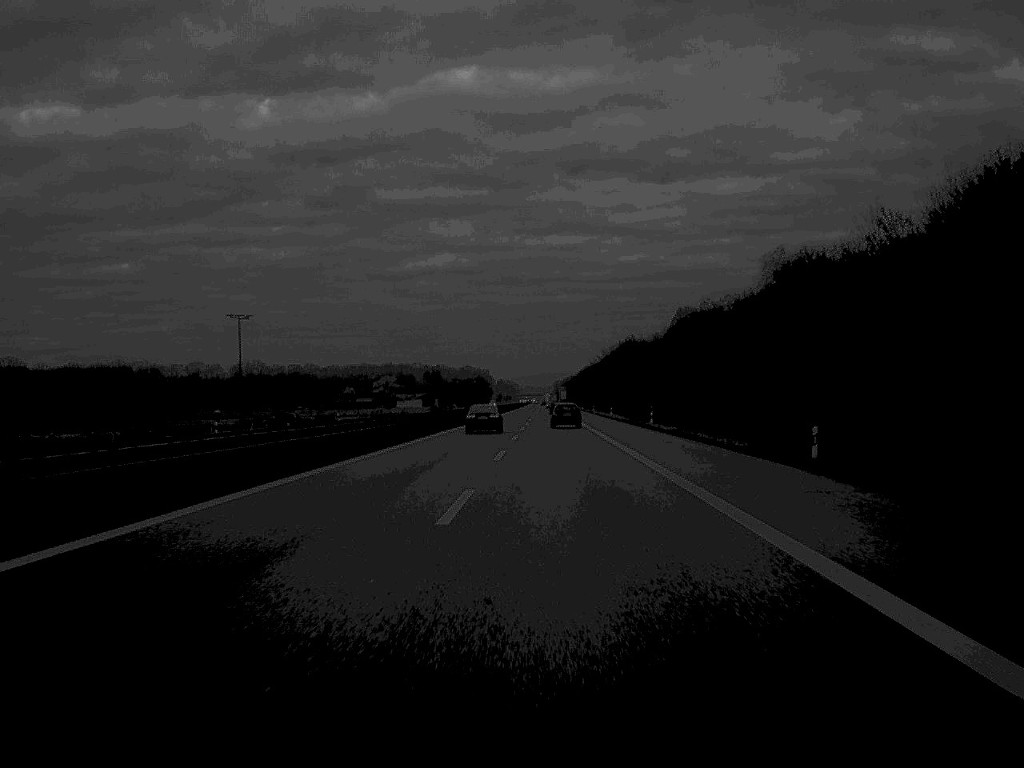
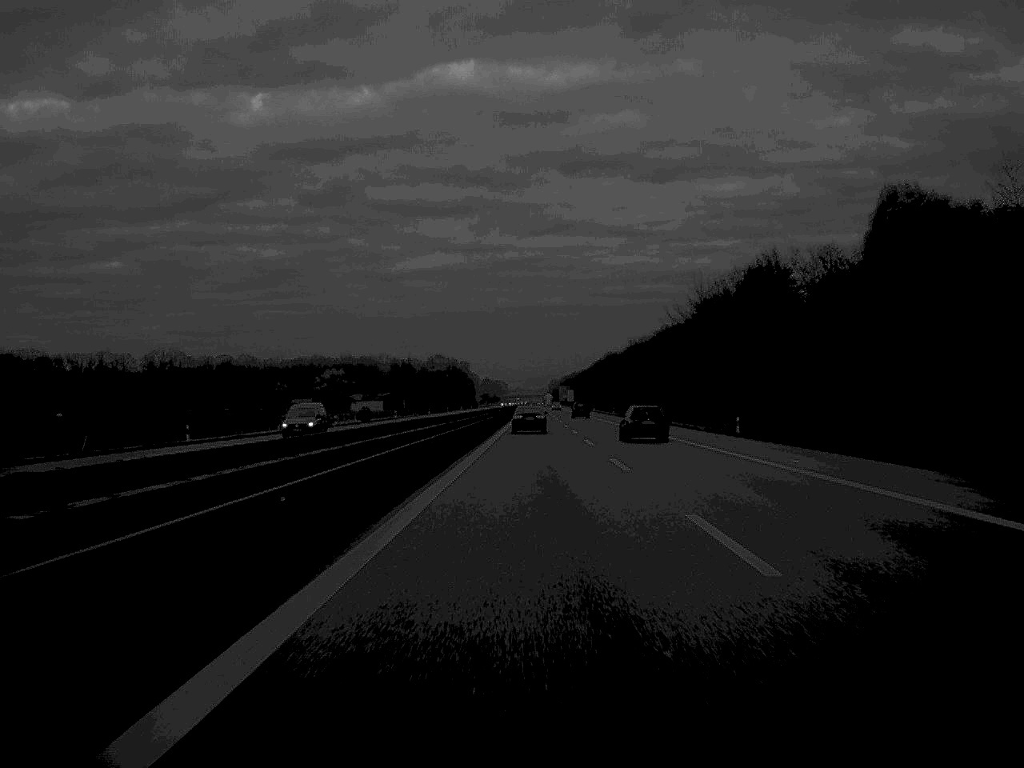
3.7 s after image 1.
(-0.9, +165.8) m; +1°
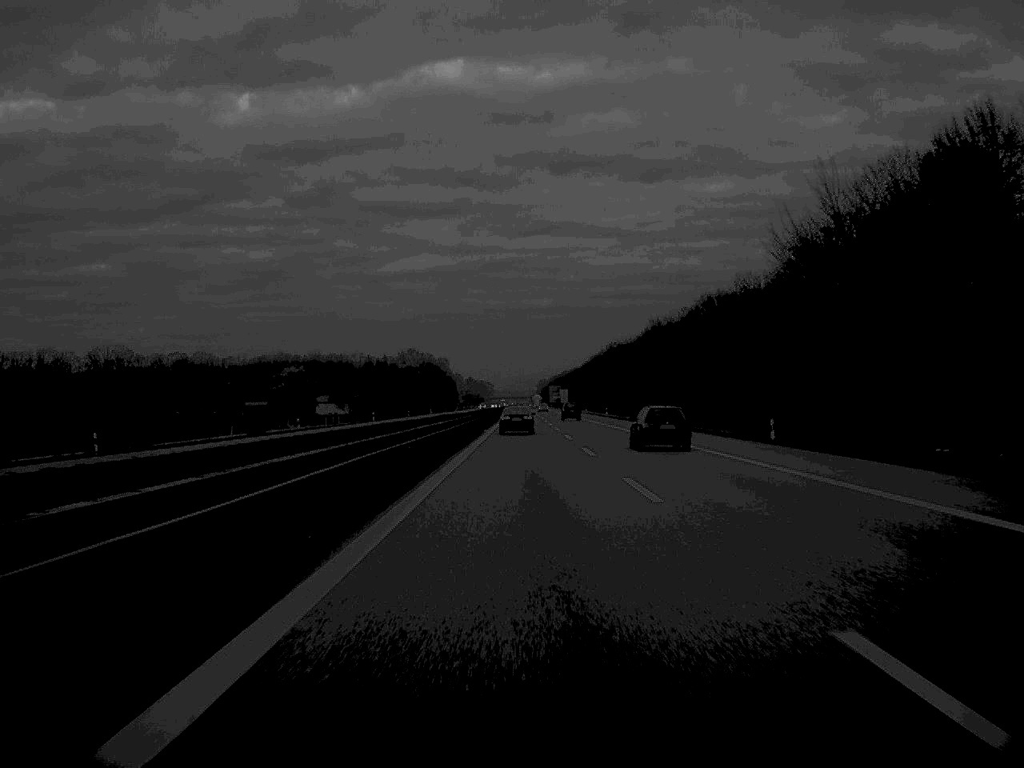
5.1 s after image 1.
(+0.4, +63.4) m; +1°
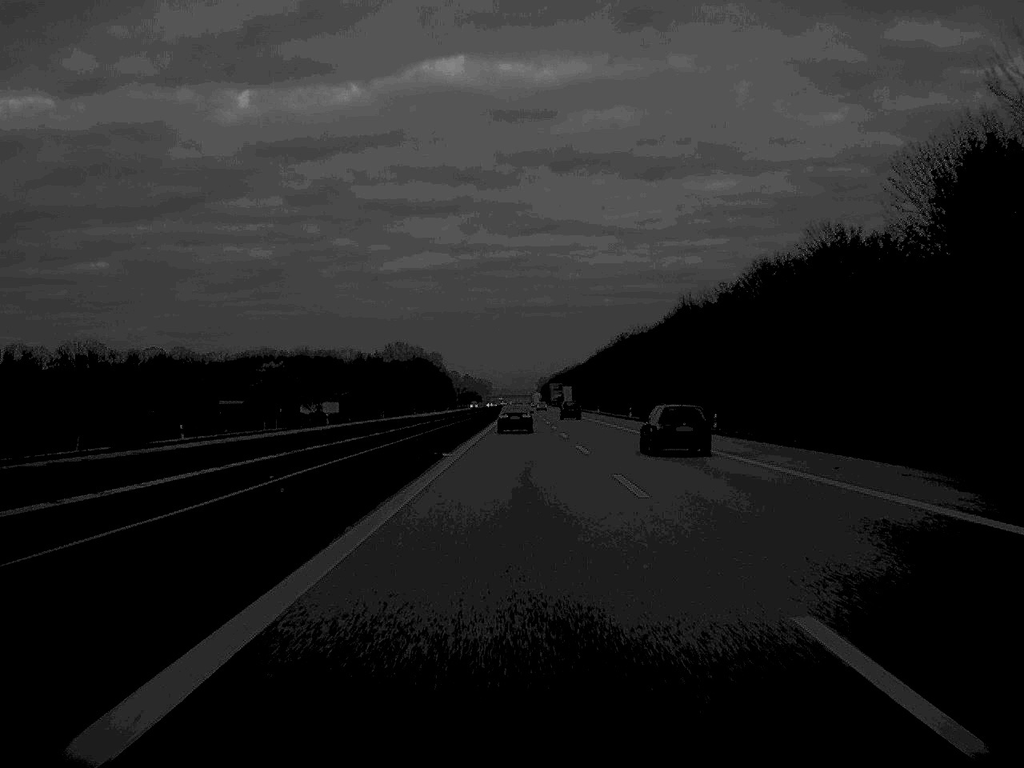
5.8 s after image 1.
(0.0, +34.7) m; 0°
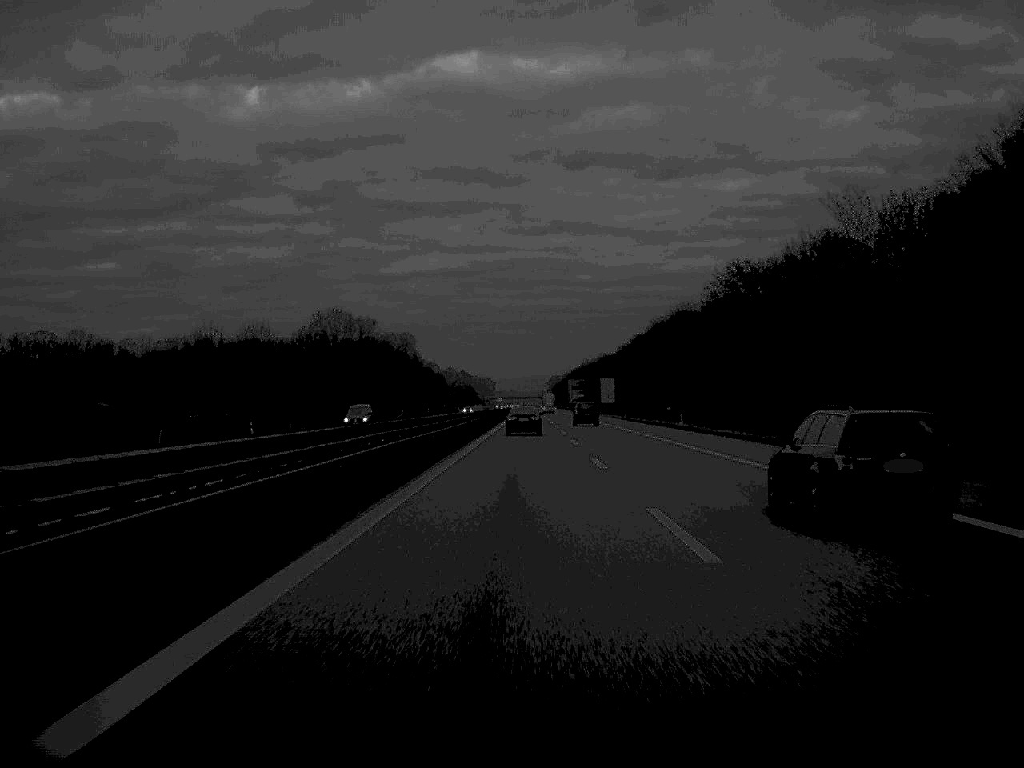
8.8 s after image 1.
(-0.4, +134.5) m; 0°
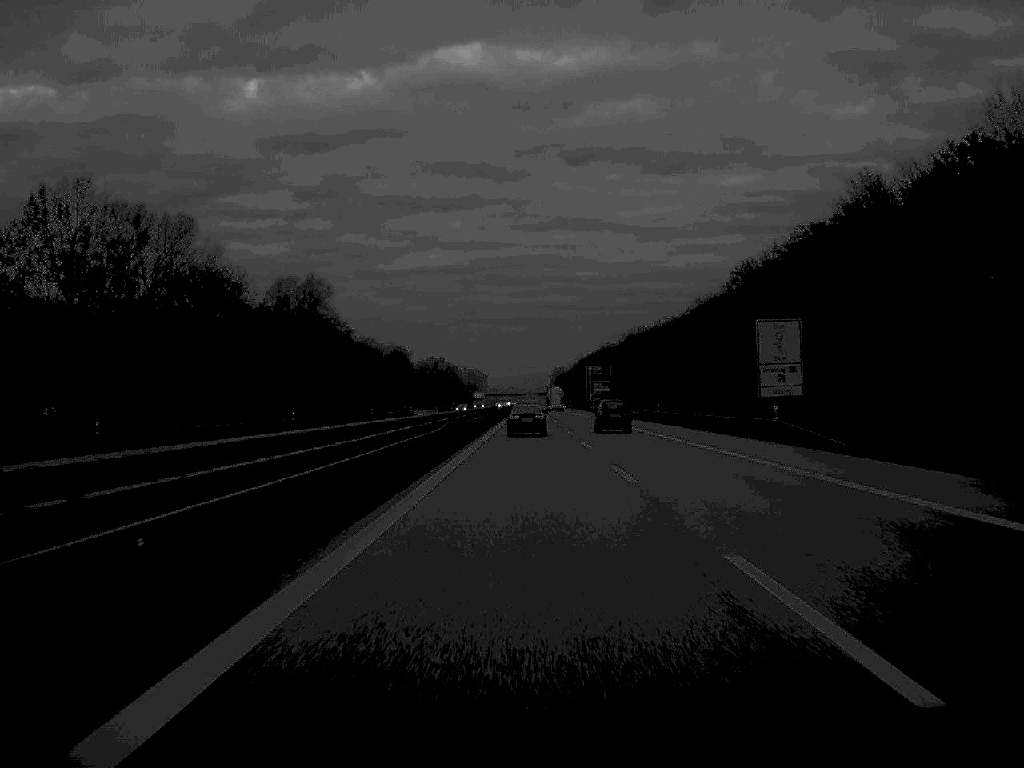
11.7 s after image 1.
(+0.1, +130.0) m; 0°
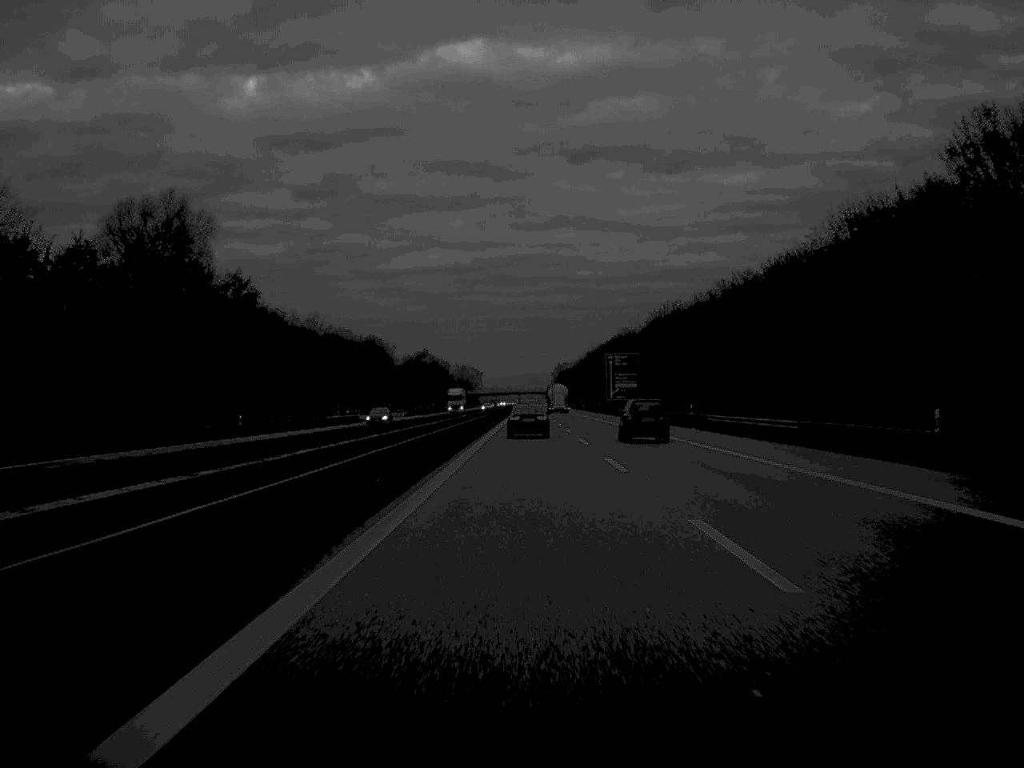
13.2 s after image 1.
(+0.1, +67.7) m; 0°
